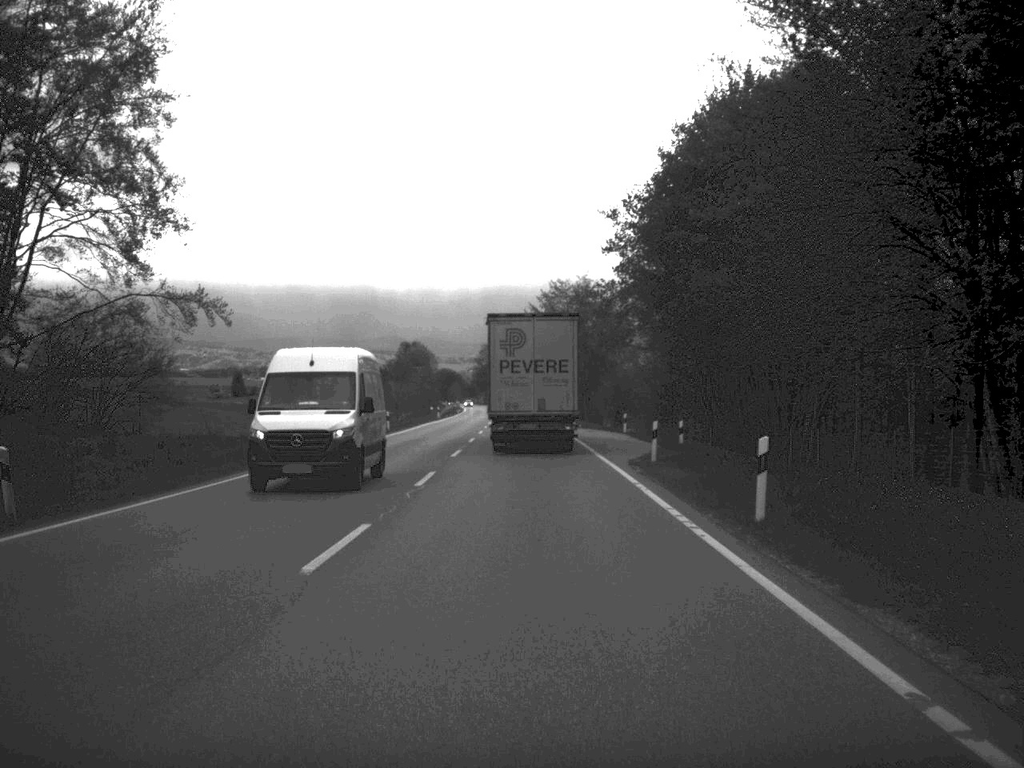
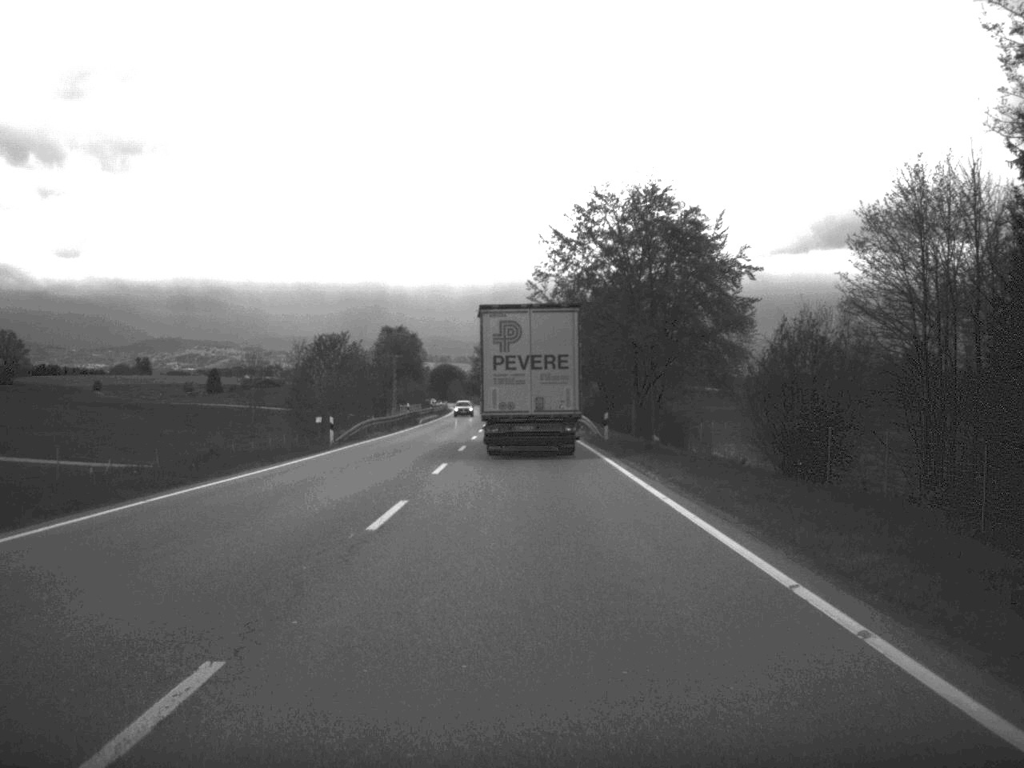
(-0.4, +67.1) m; -1°
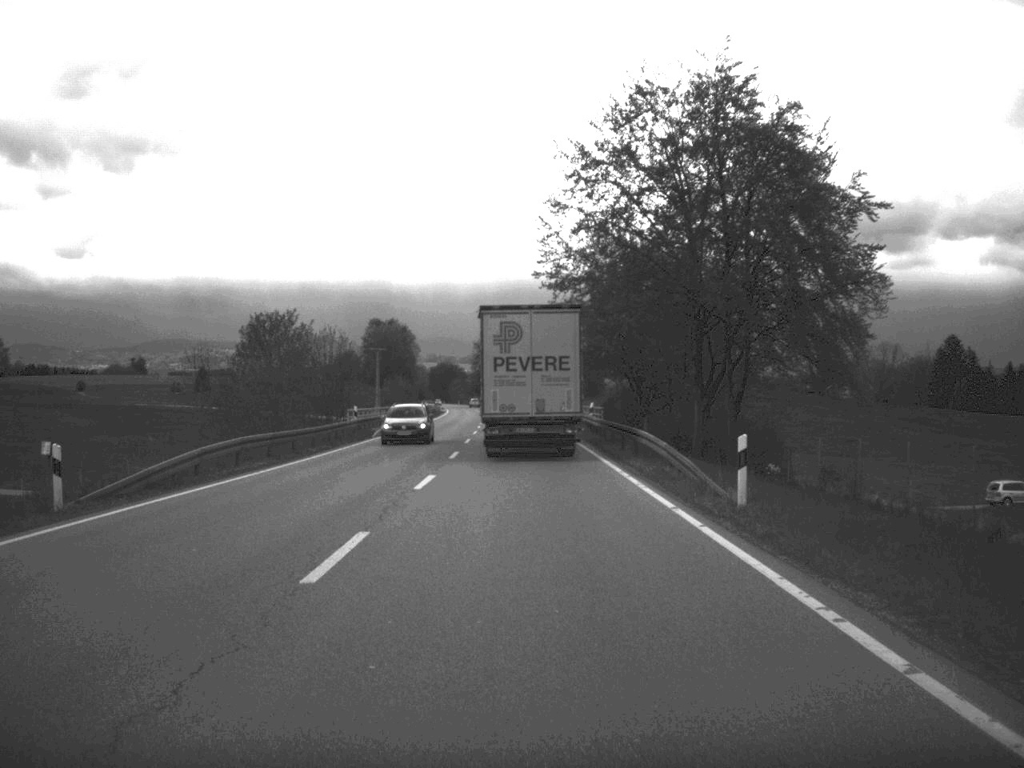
(-0.1, +27.6) m; 0°
